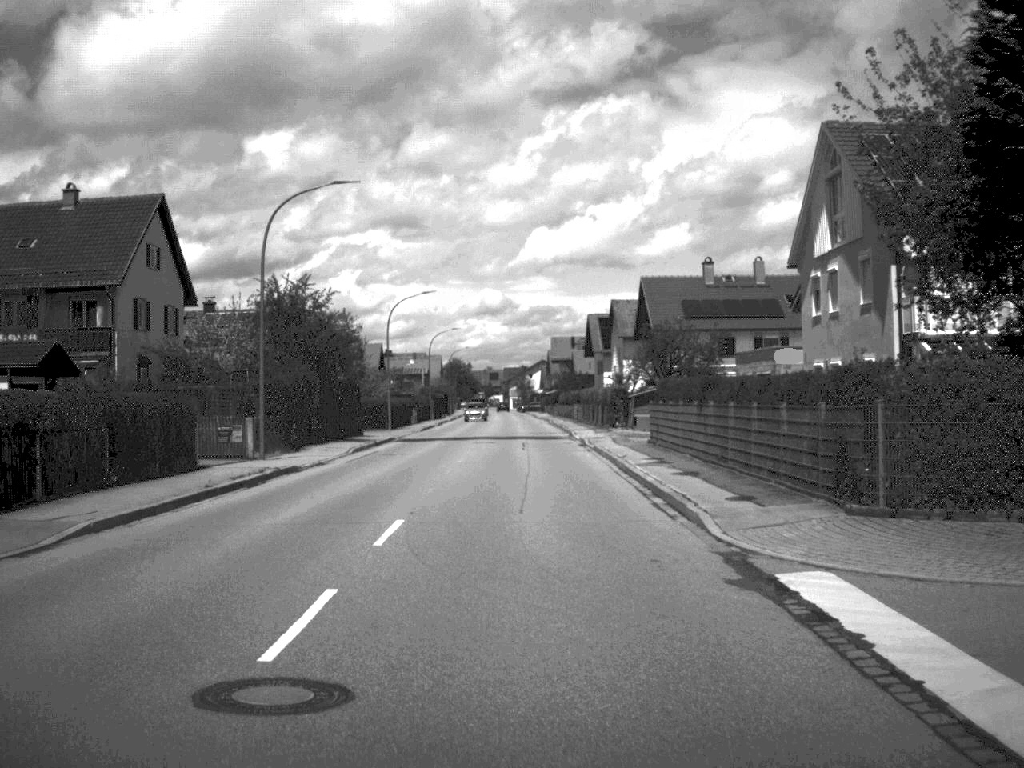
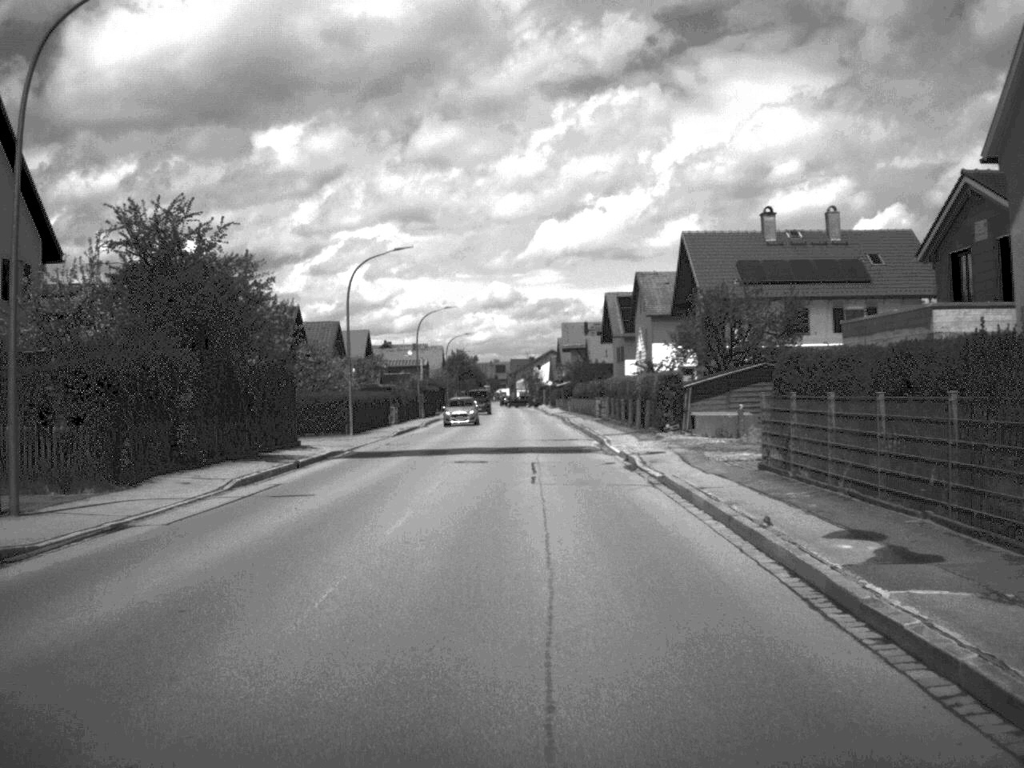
(-0.1, +17.5) m; 0°
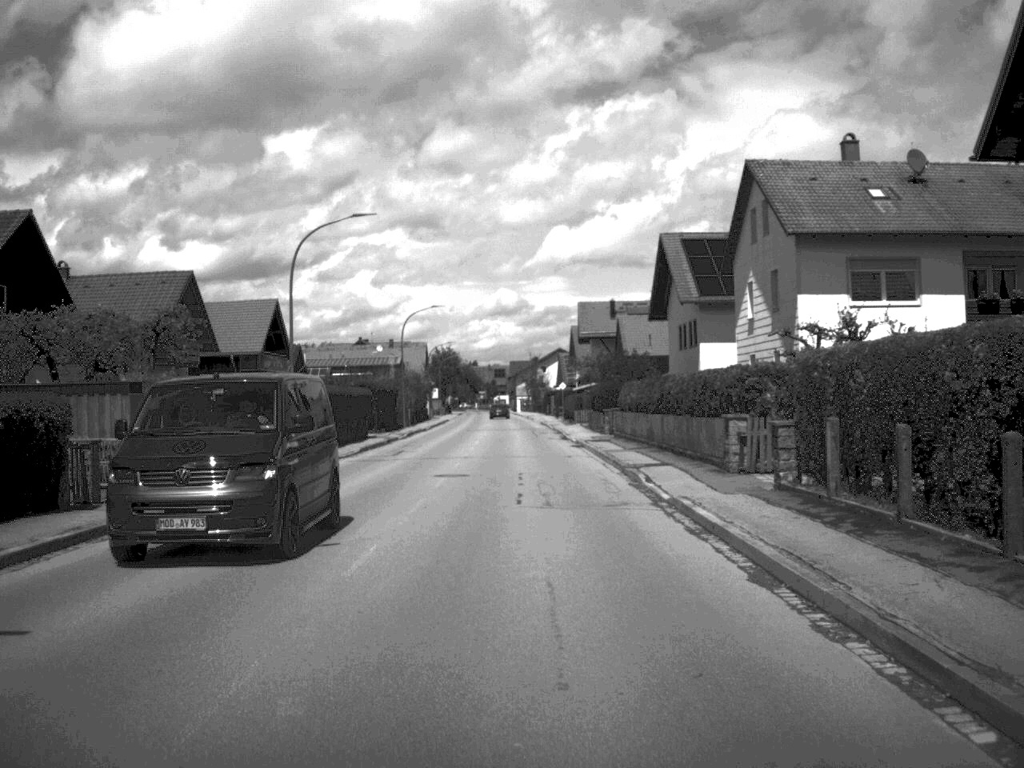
(0.0, +44.7) m; 0°
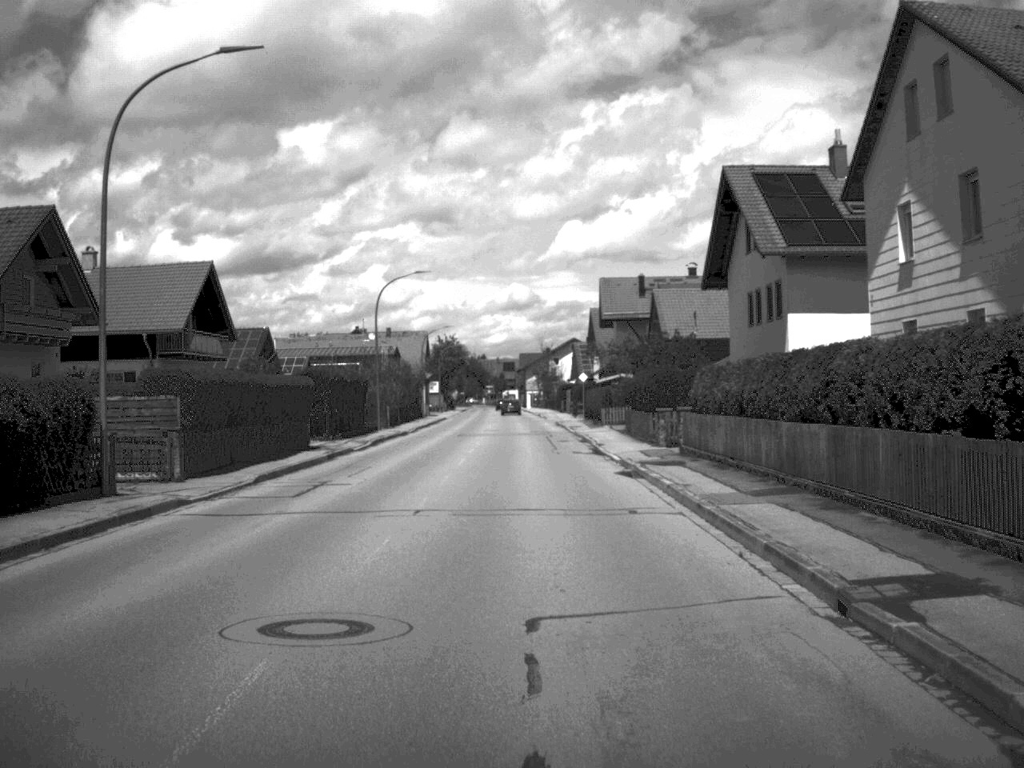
(-0.1, +18.2) m; -1°
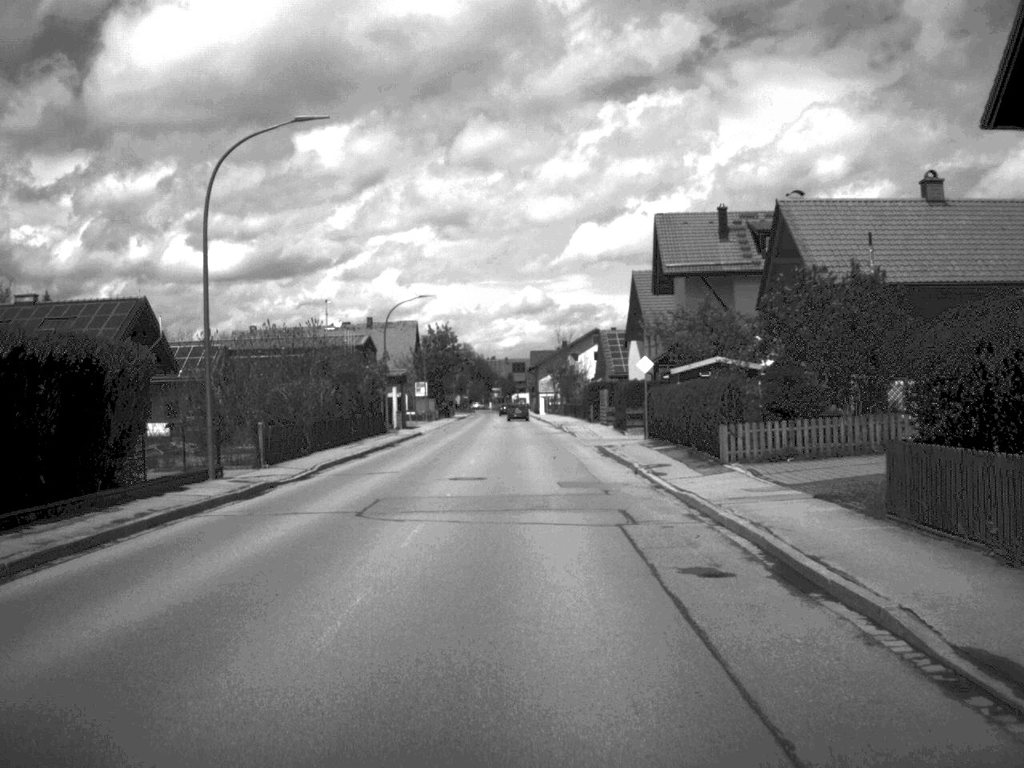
(-0.2, +33.4) m; -1°
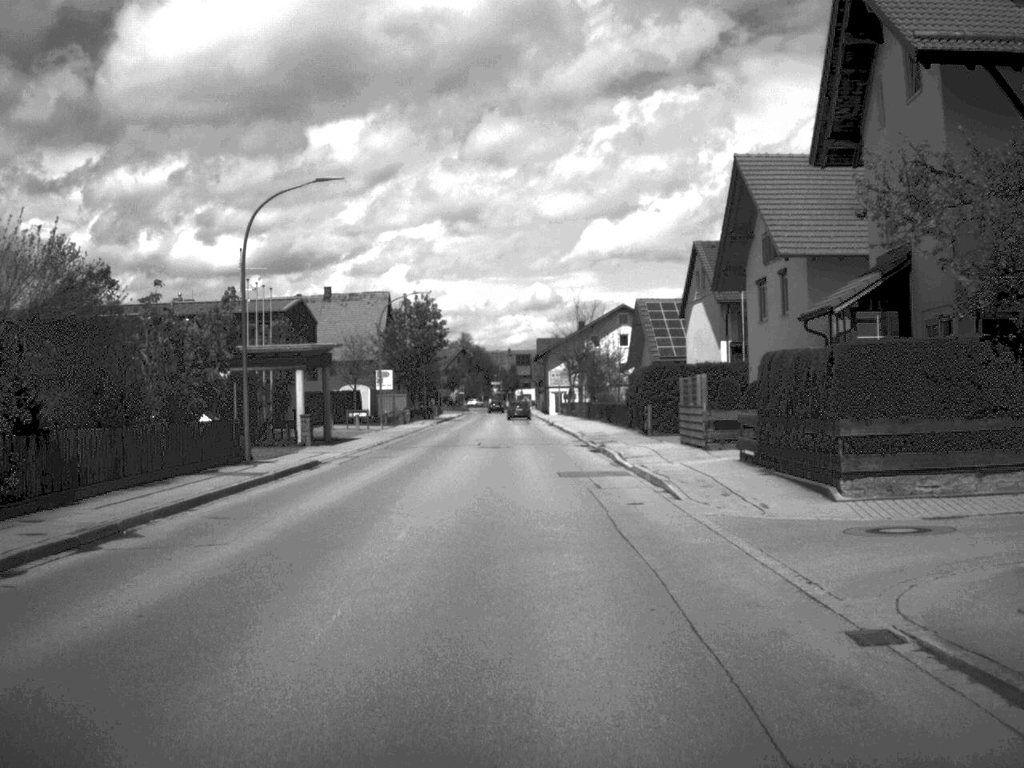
(-0.1, +35.0) m; 0°
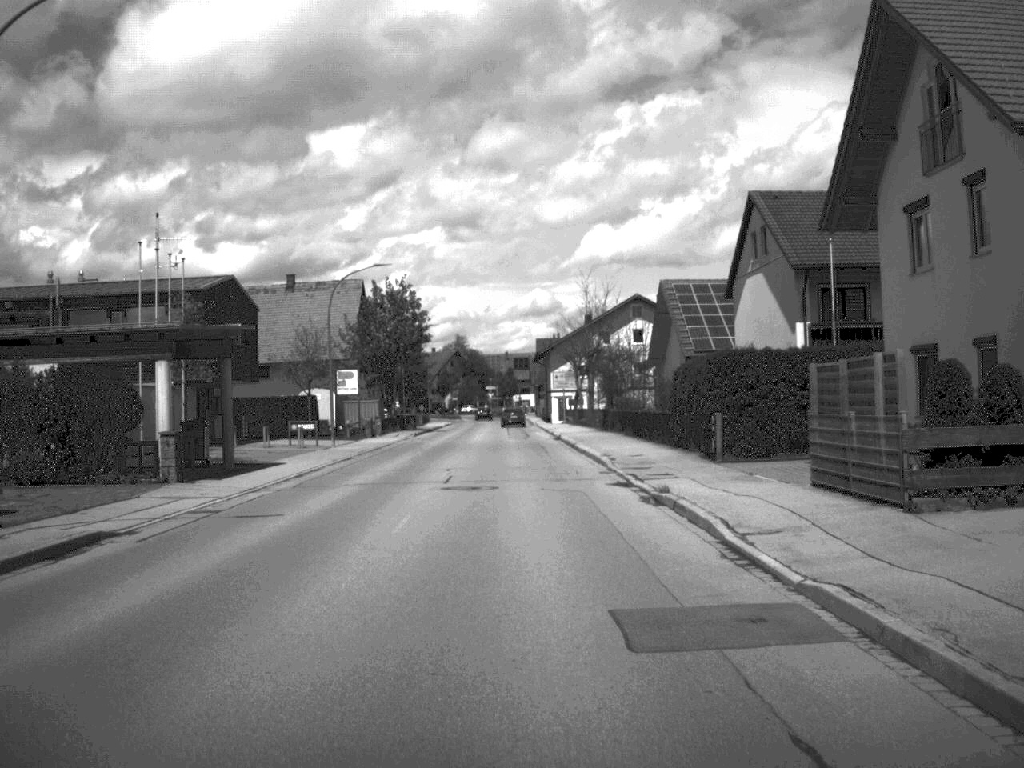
(0.0, +16.9) m; 0°
